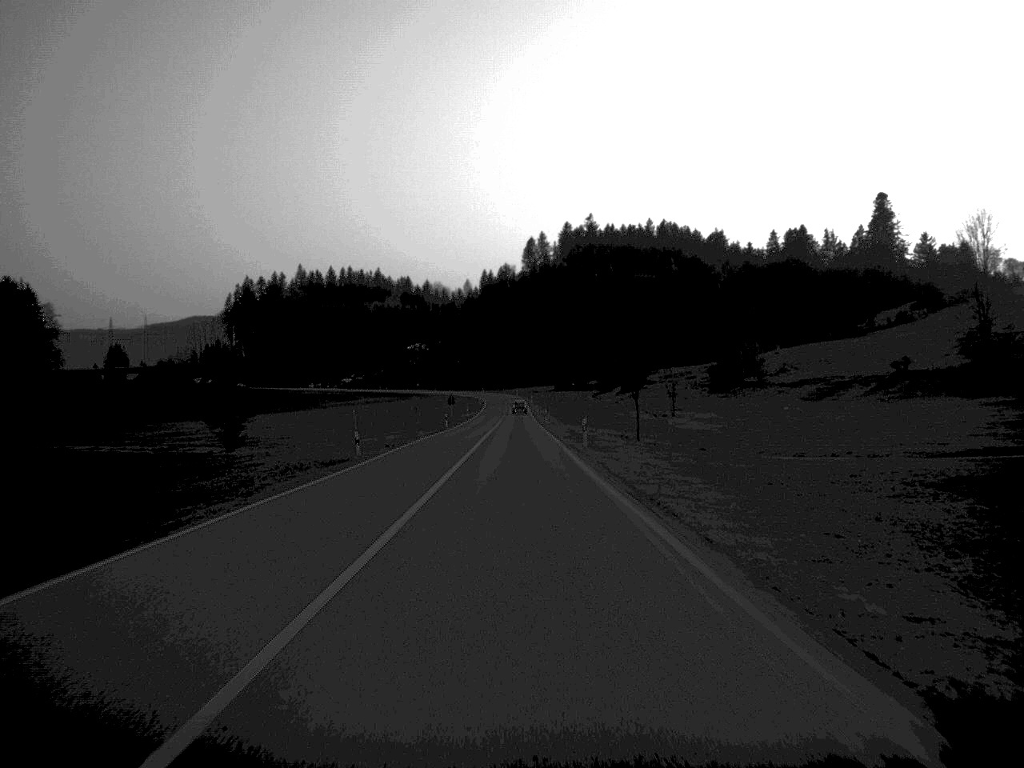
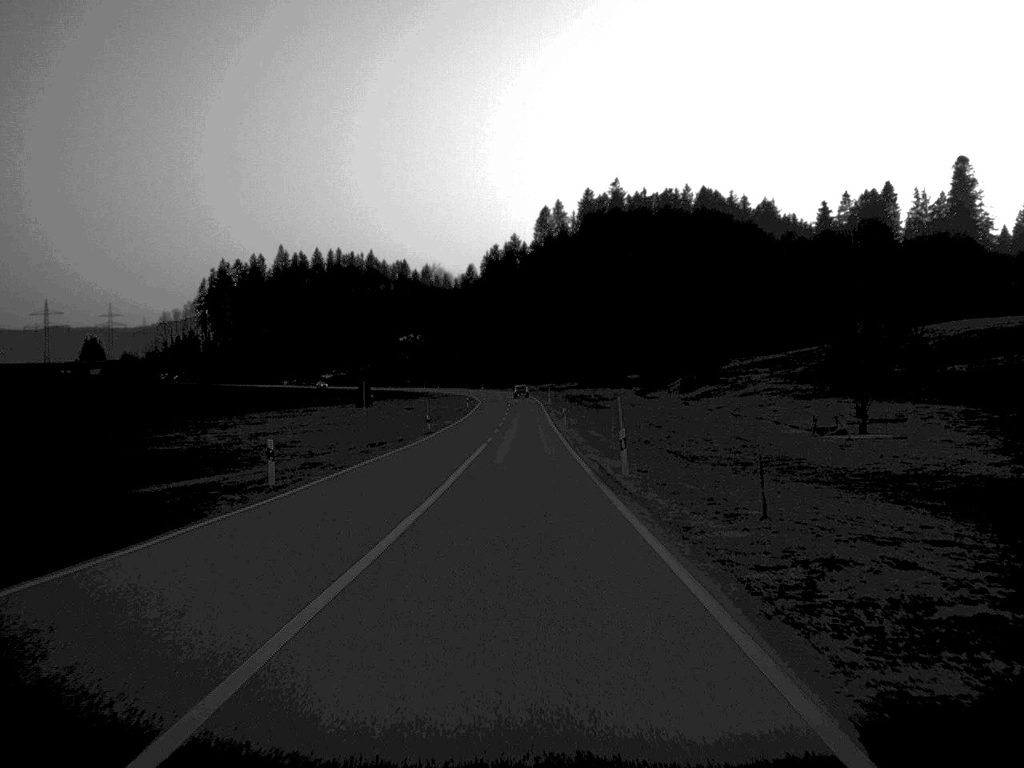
(-0.3, +70.5) m; 0°
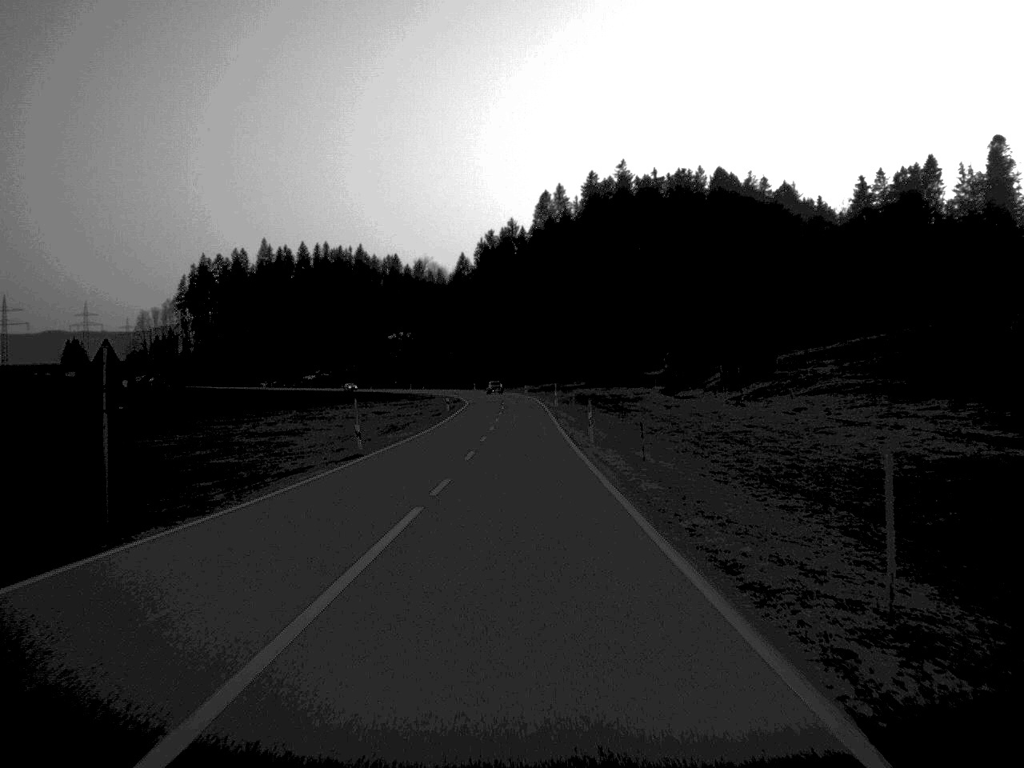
(0.0, +30.4) m; 0°
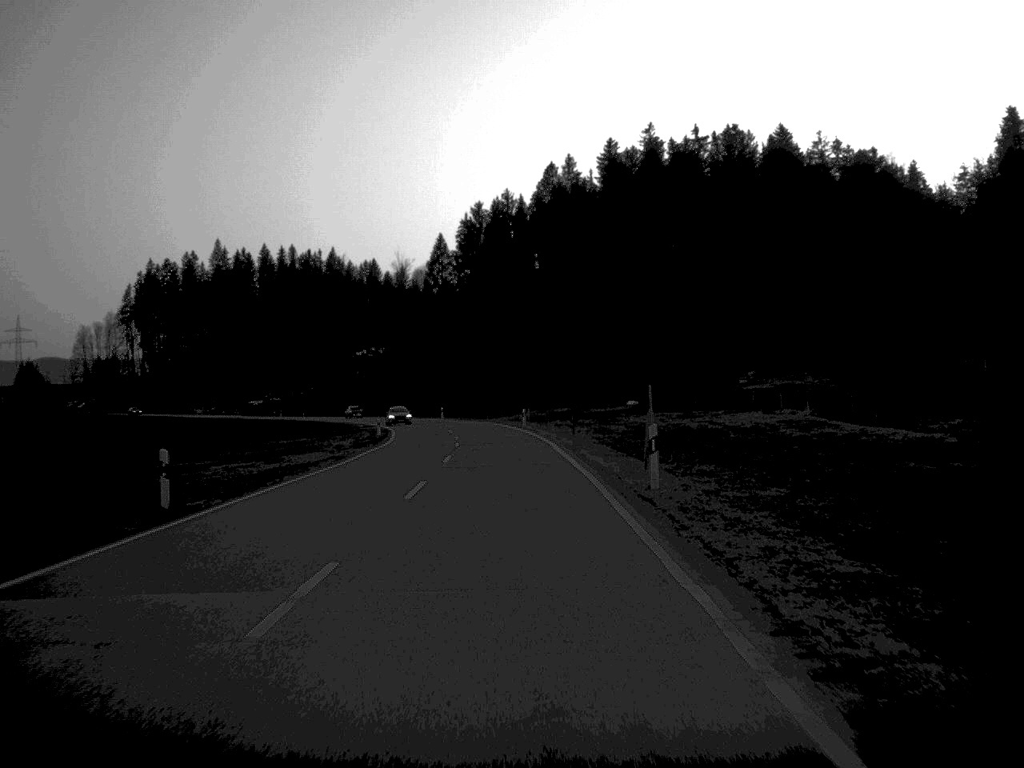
(+0.2, +73.4) m; 0°
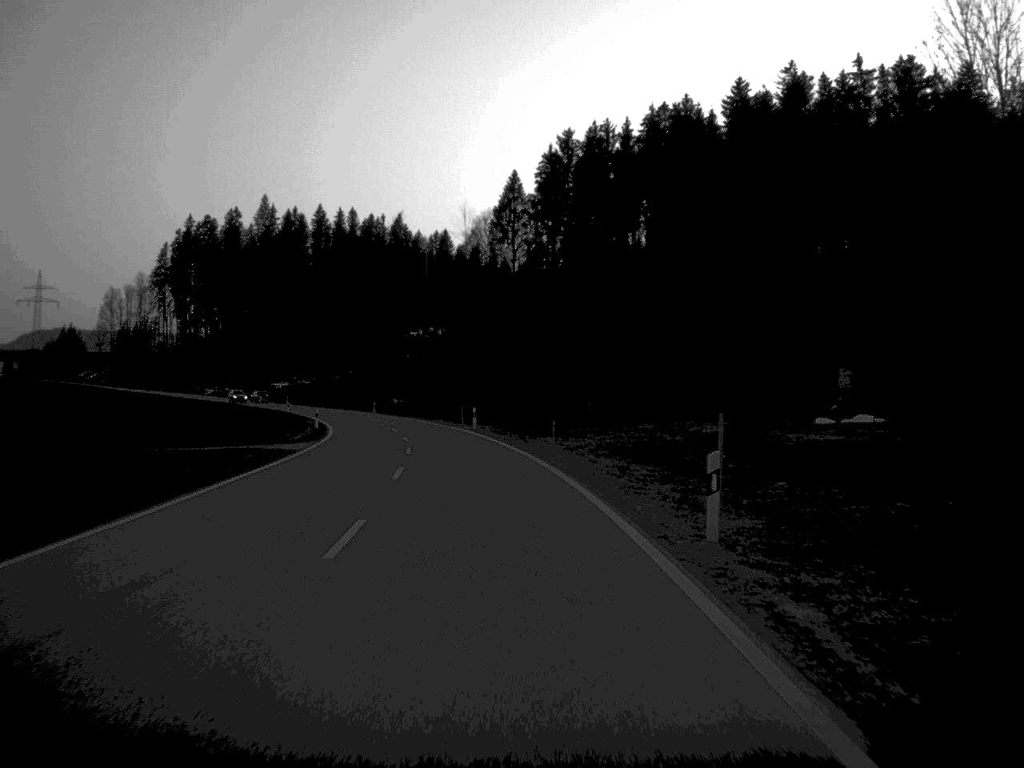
(-1.3, +55.9) m; -4°
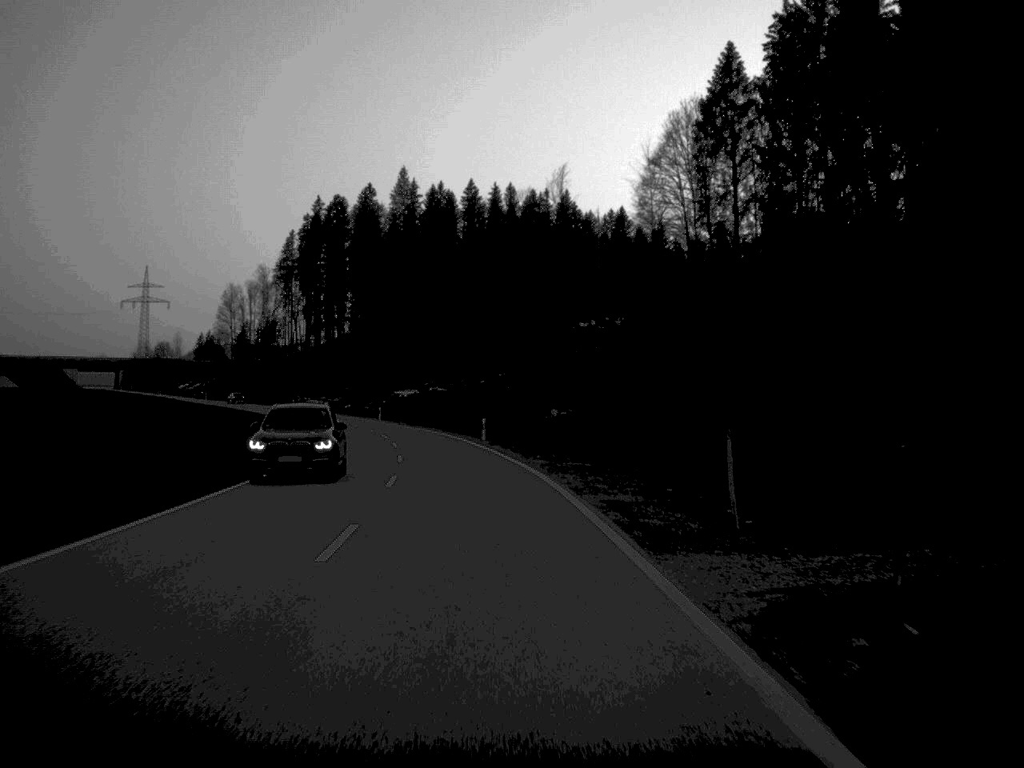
(-4.0, +59.3) m; -8°
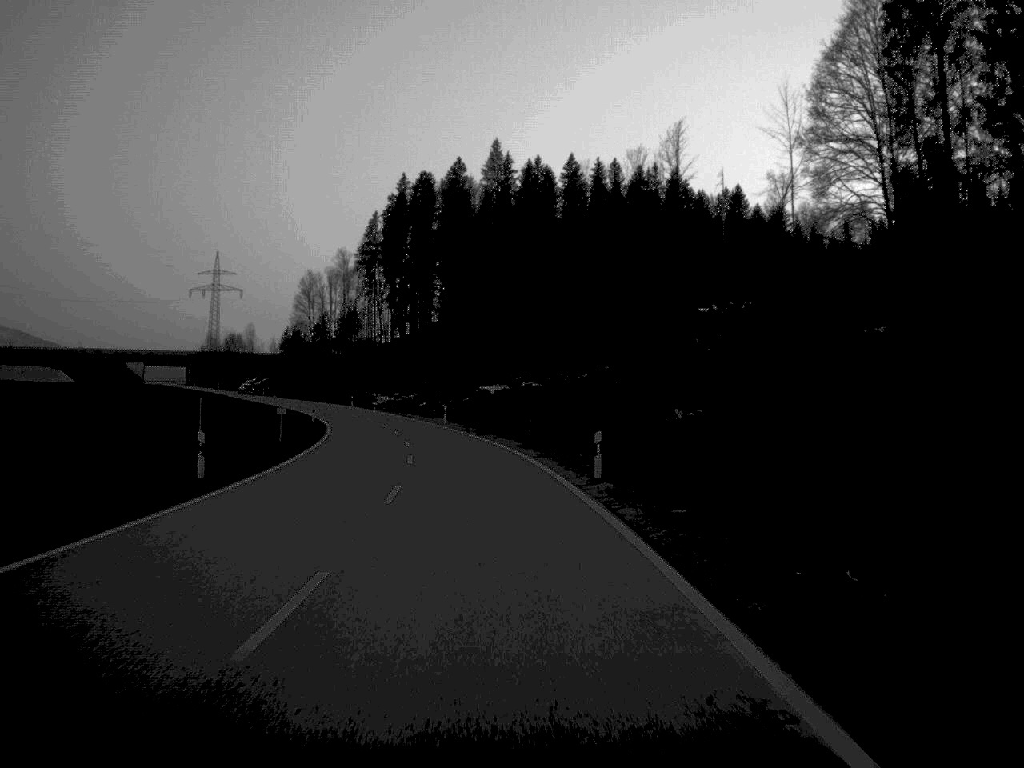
(-1.2, +29.1) m; -4°
